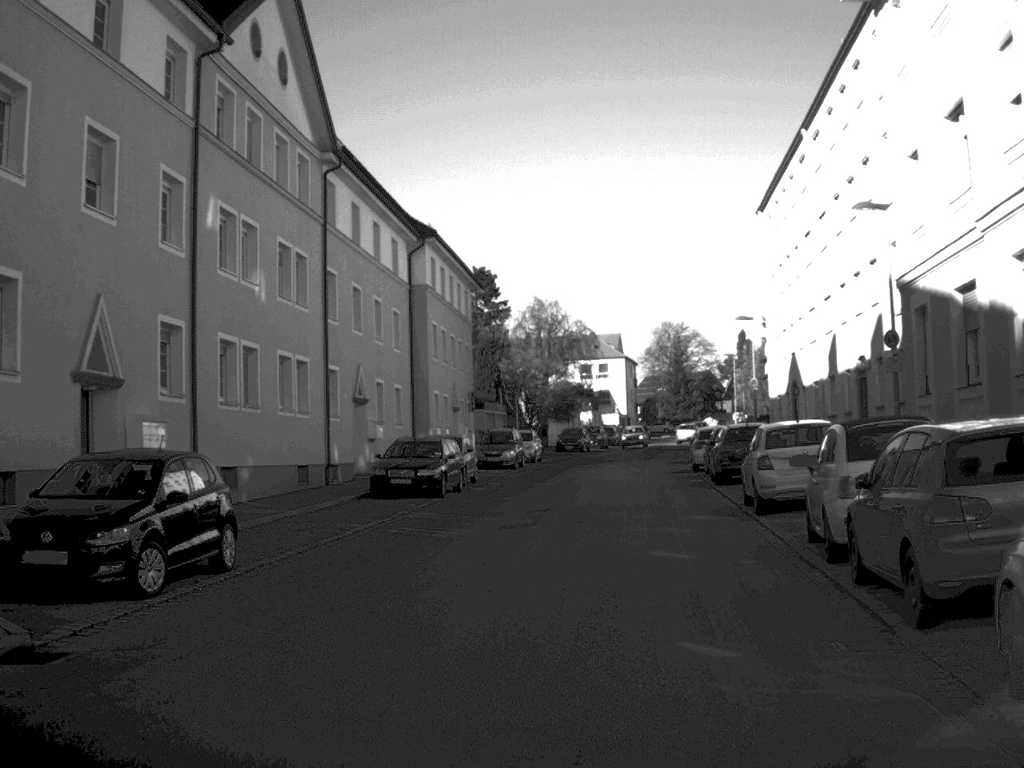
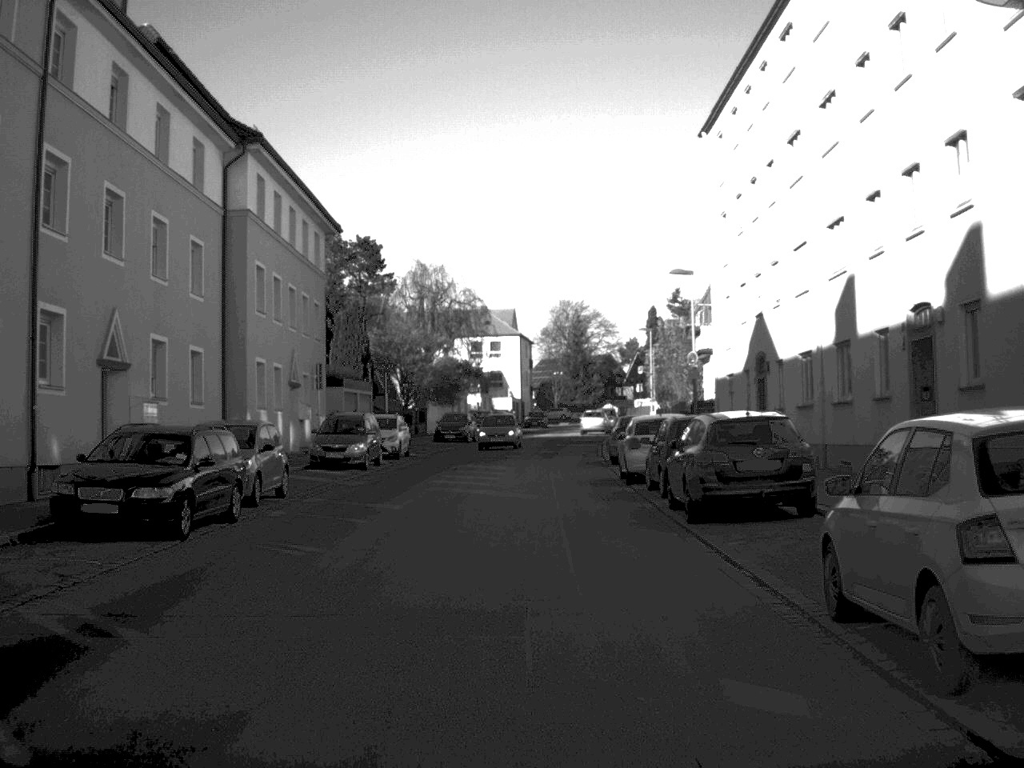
(+0.8, +14.4) m; +4°
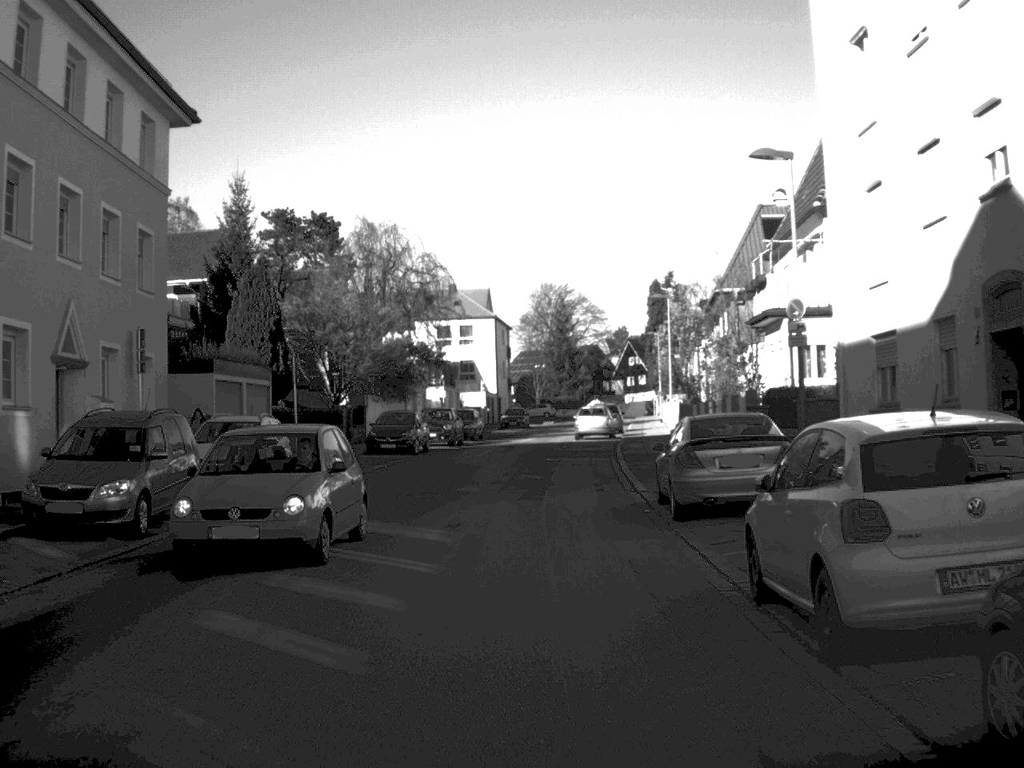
(+0.2, +19.7) m; +1°
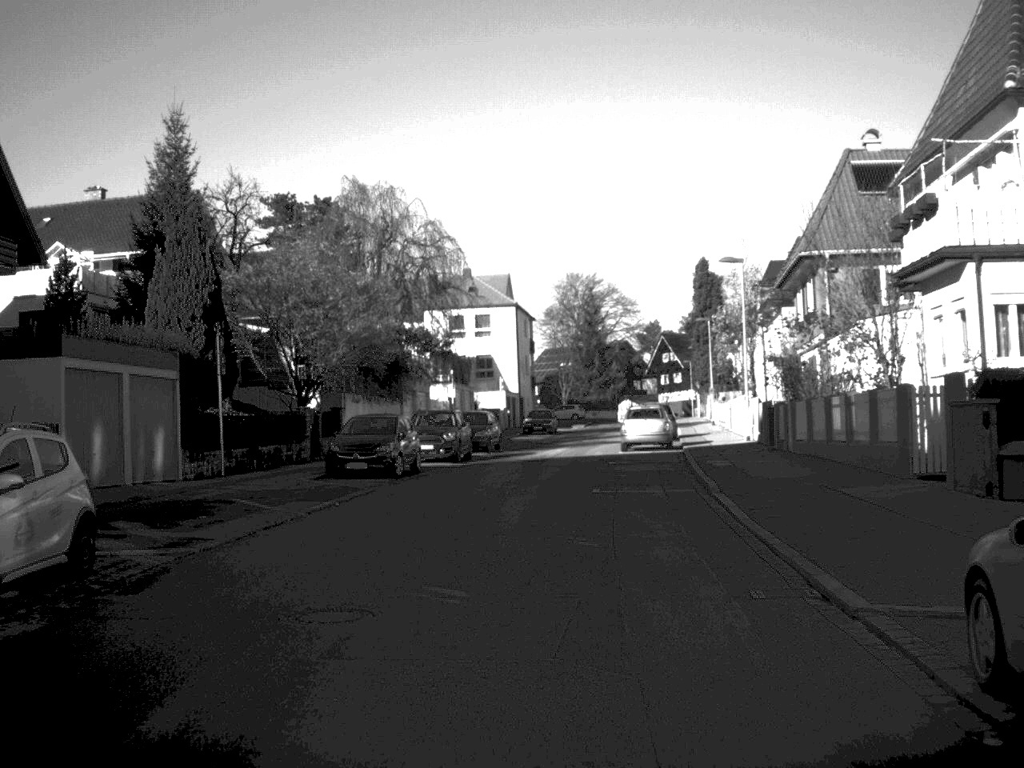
(-0.2, +13.5) m; -1°
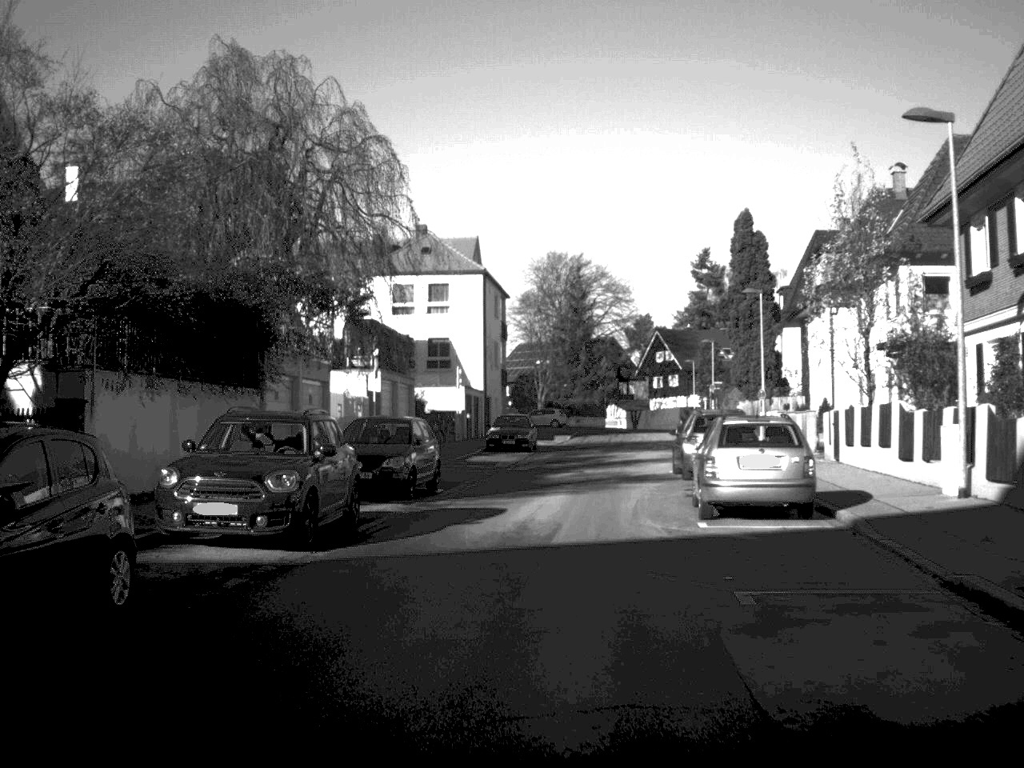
(+0.1, +22.4) m; +1°
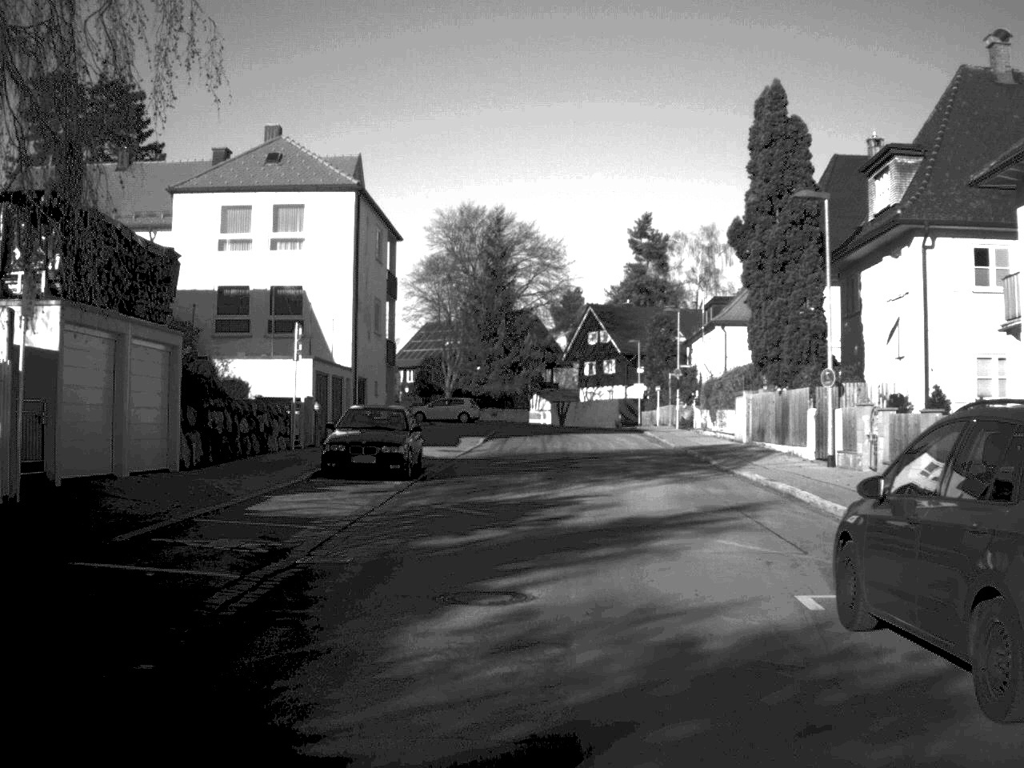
(+0.7, +22.3) m; +4°
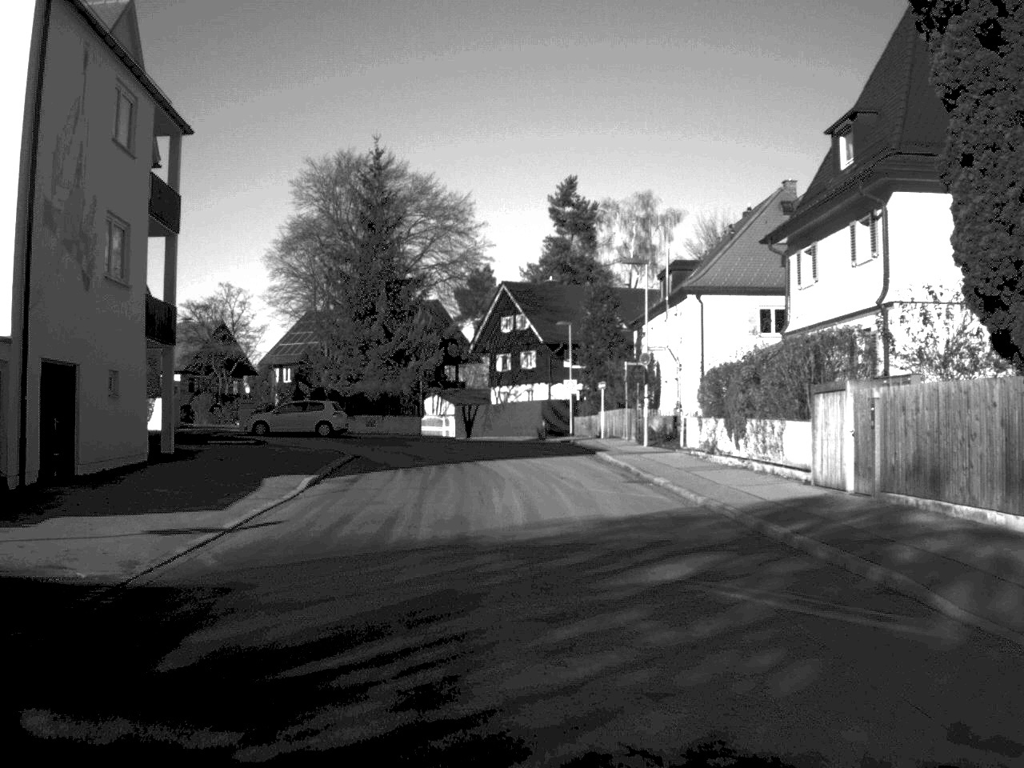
(+0.8, +22.8) m; +4°
